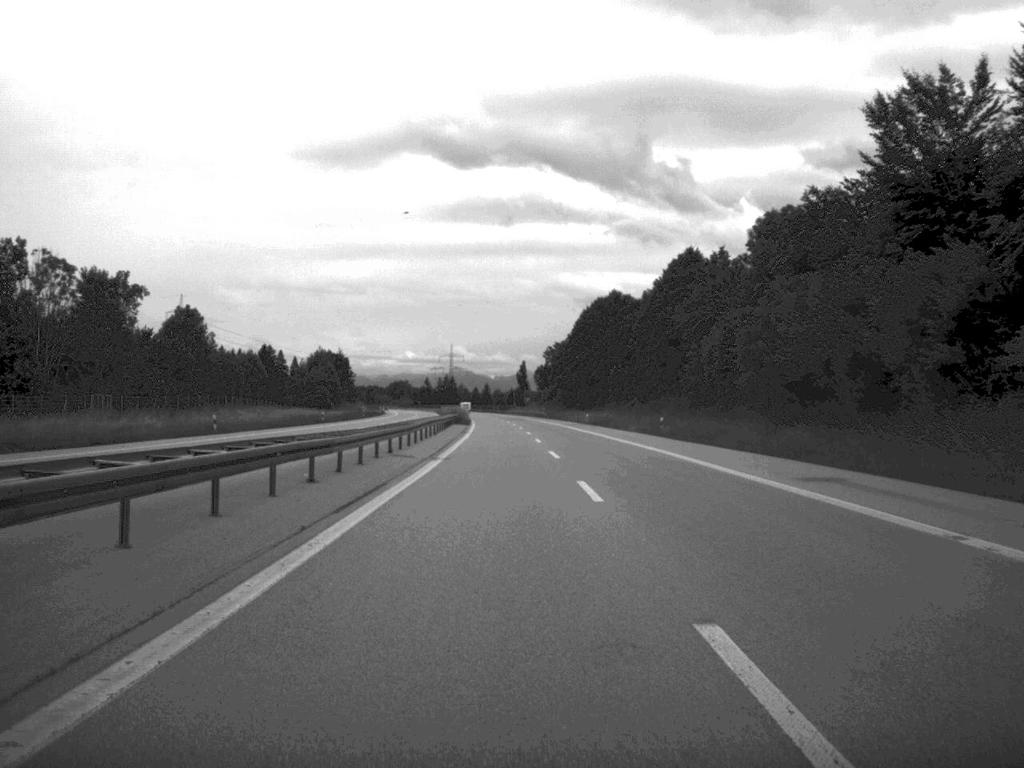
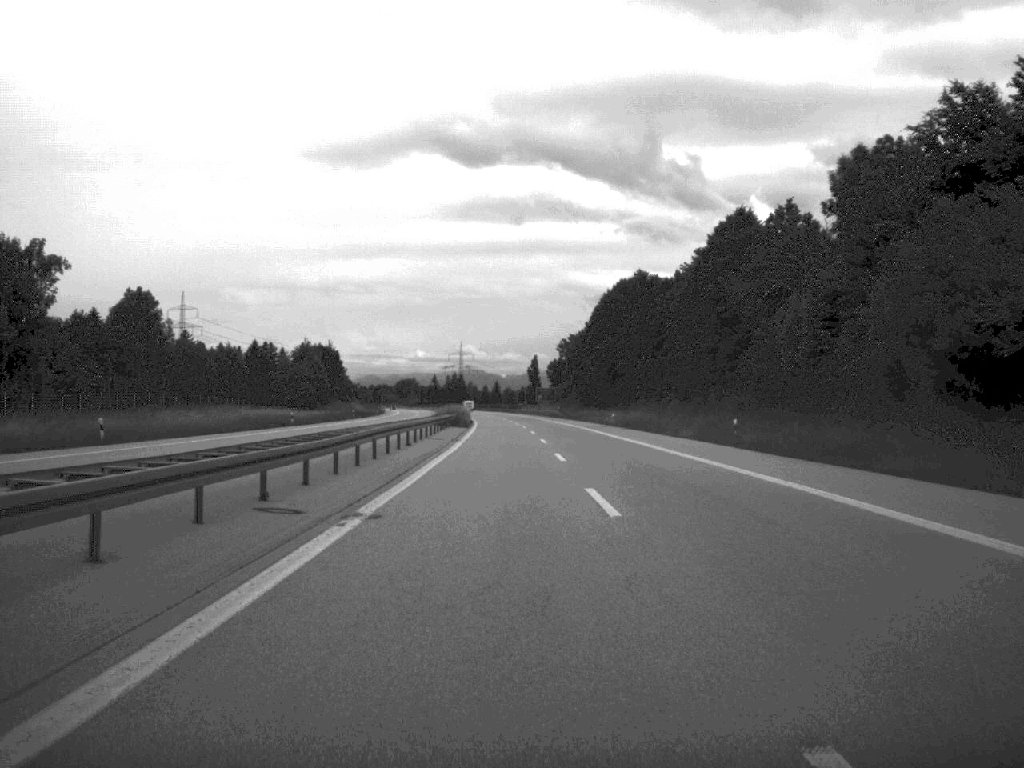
(-0.1, +21.0) m; -1°
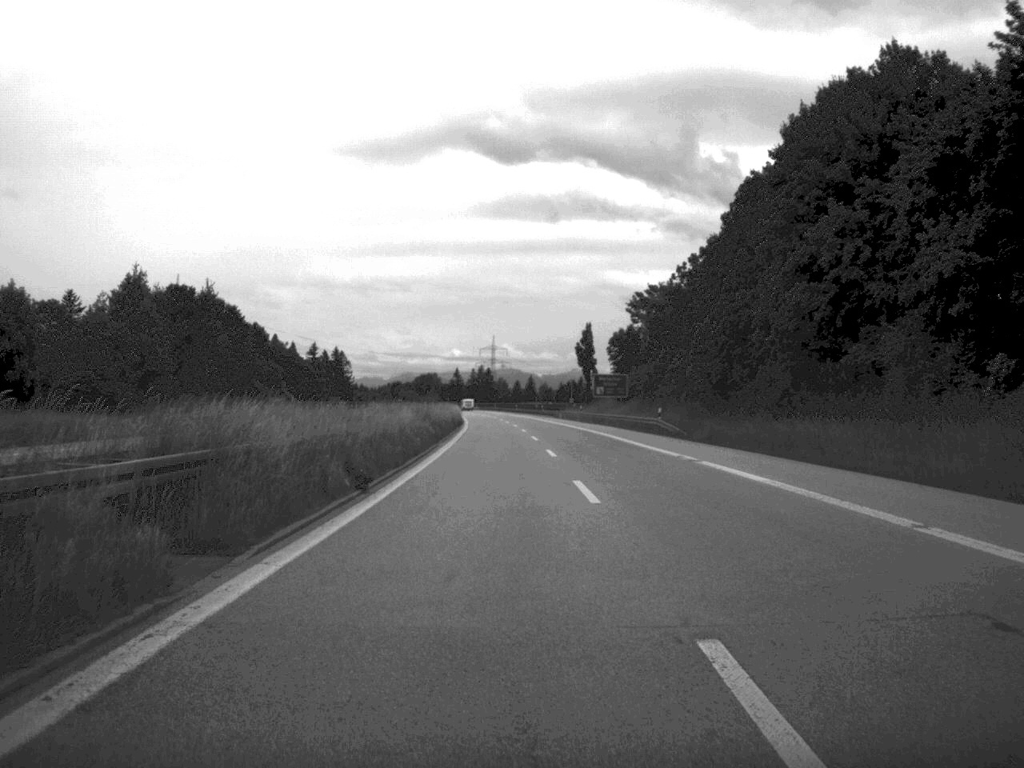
(-1.2, +85.8) m; -2°
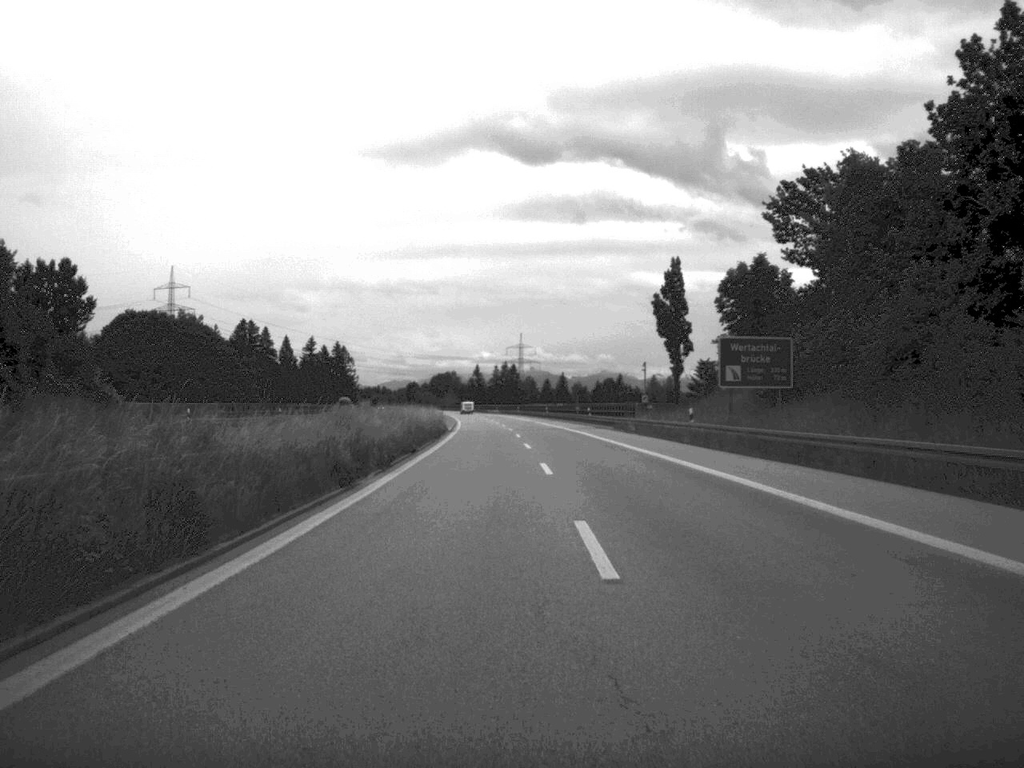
(-0.6, +61.9) m; -1°
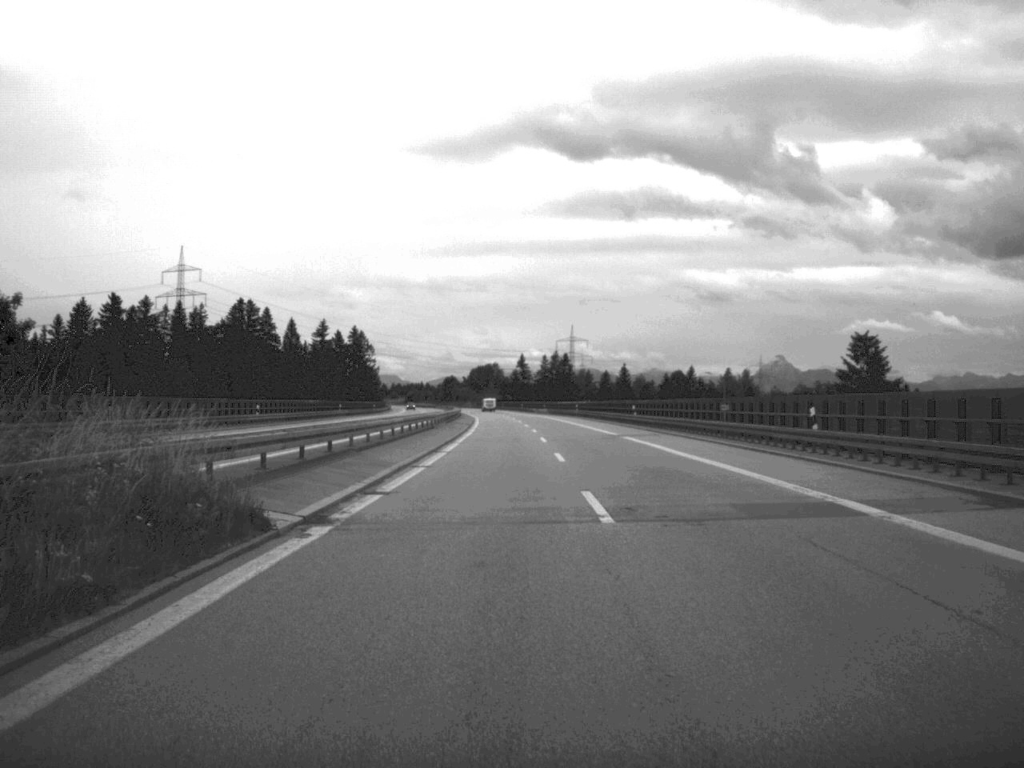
(-1.4, +65.8) m; -2°
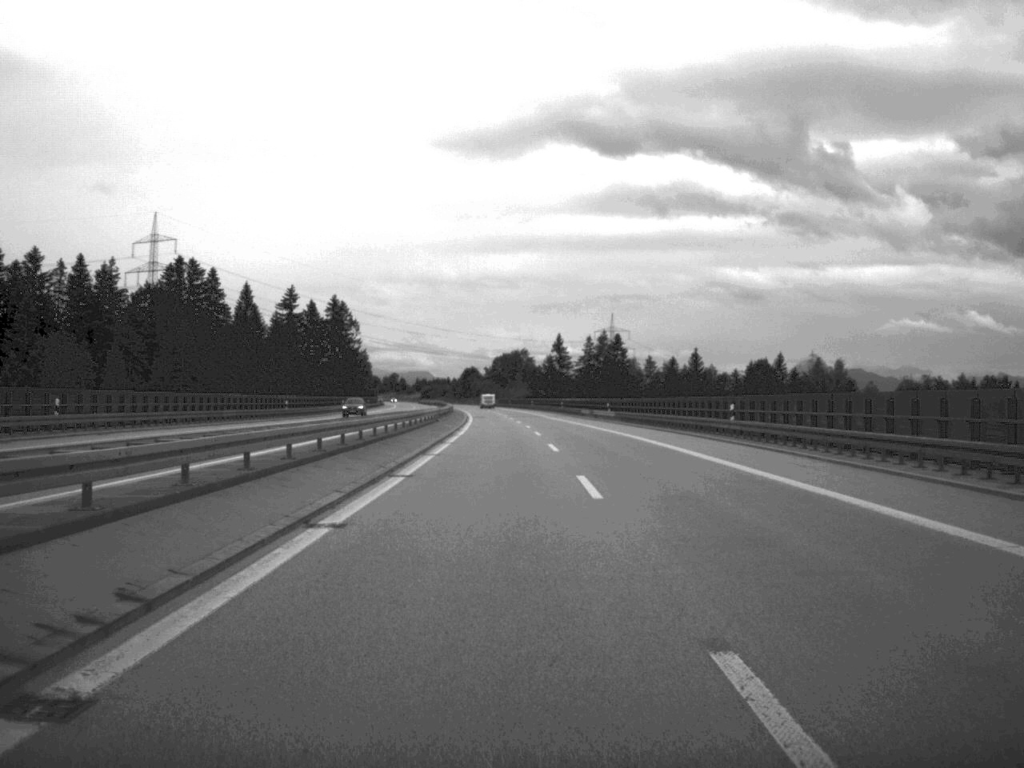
(-1.1, +85.0) m; -2°
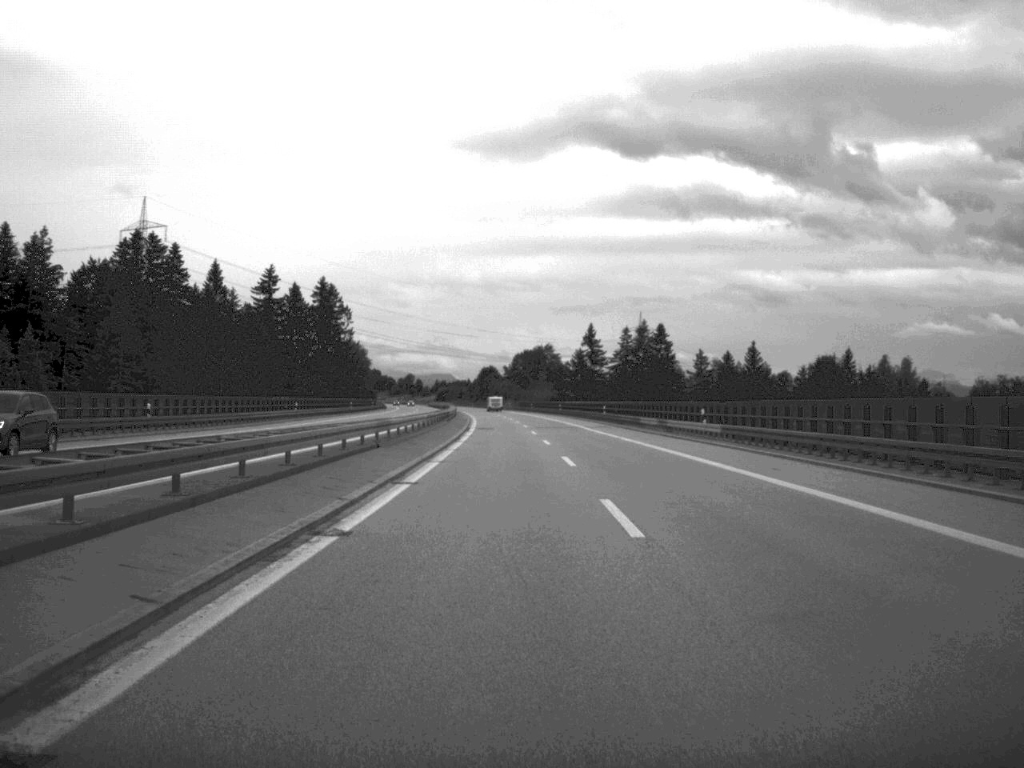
(-0.4, +40.5) m; -1°
